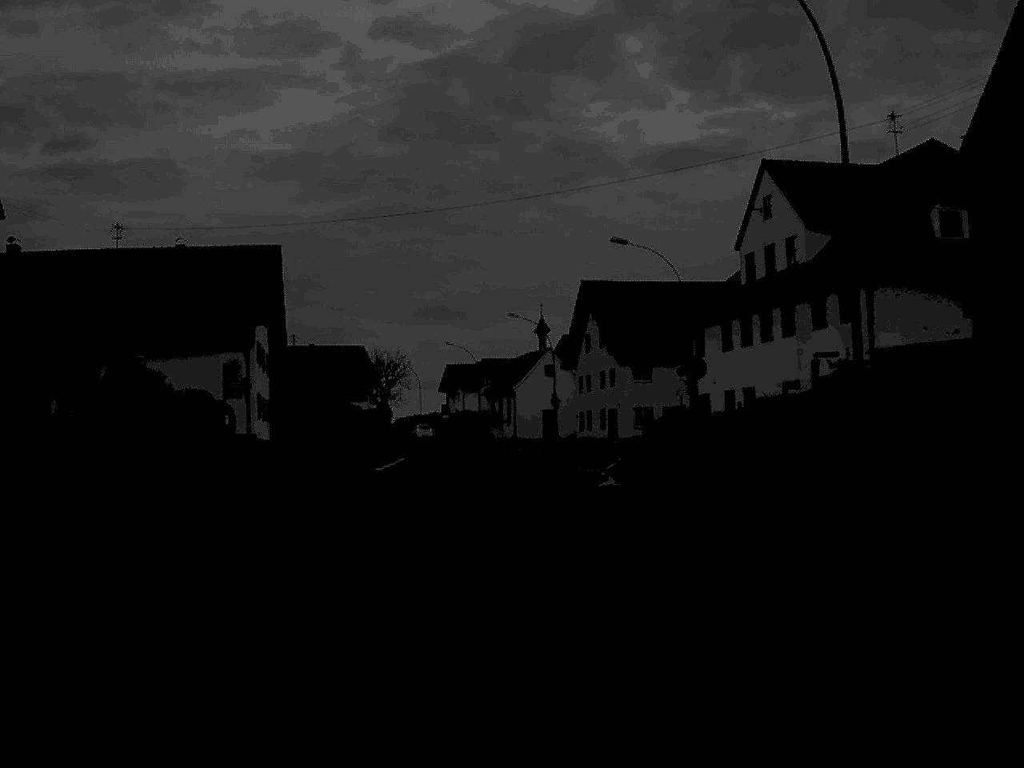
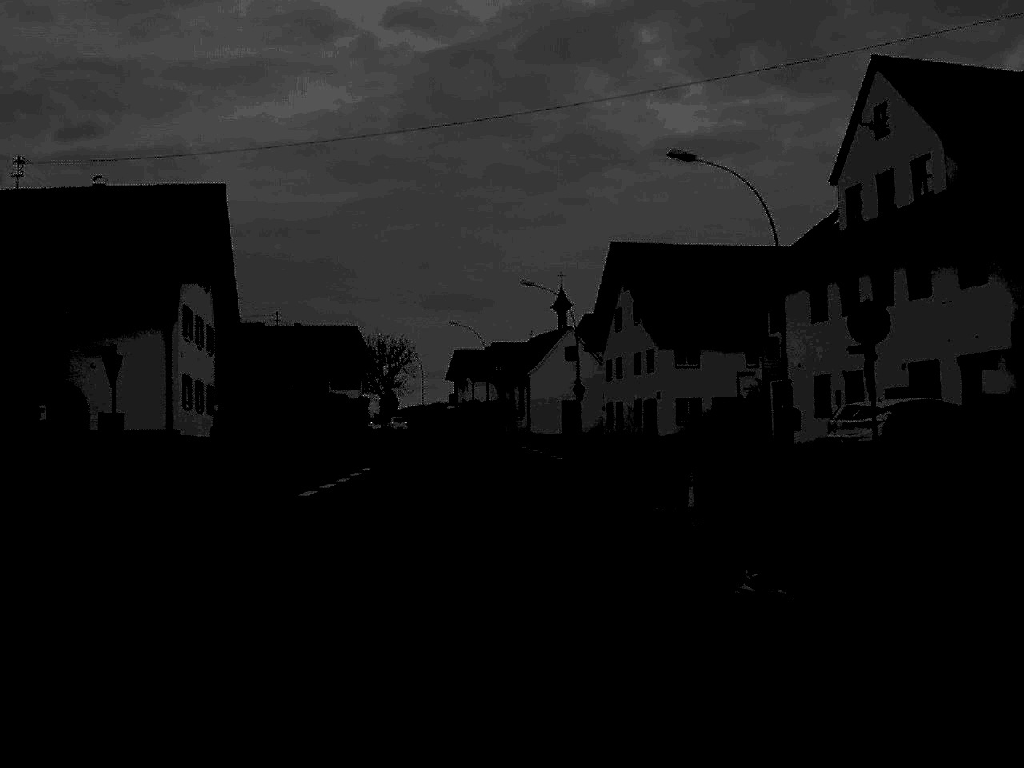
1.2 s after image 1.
(-0.1, +16.3) m; -1°
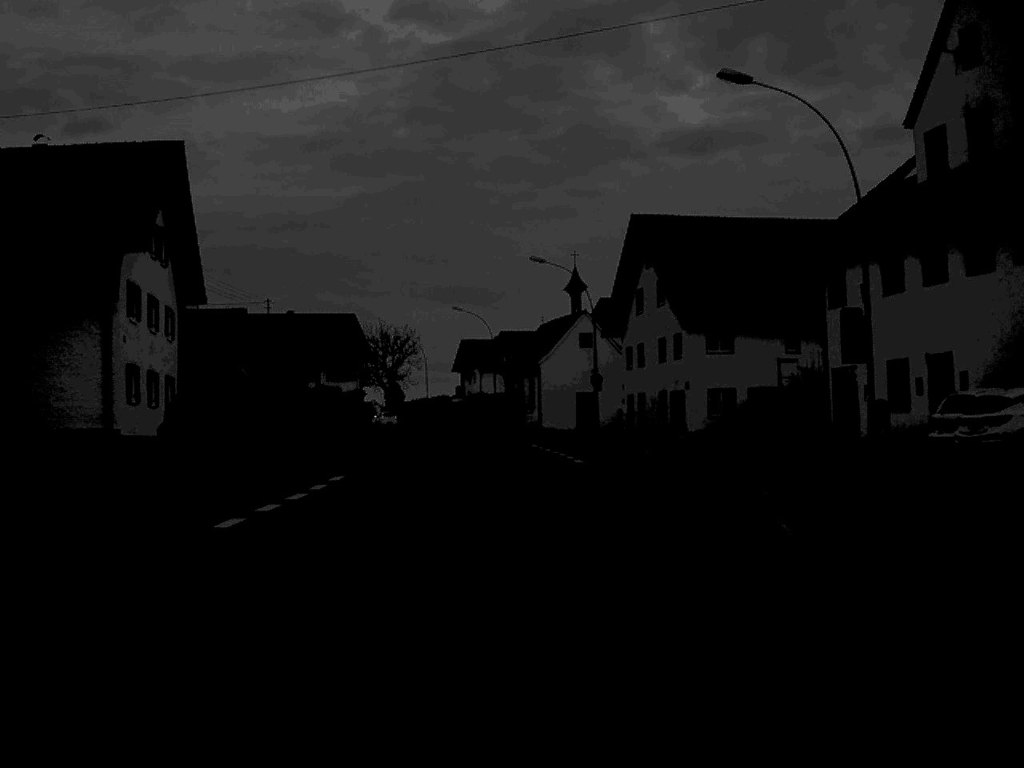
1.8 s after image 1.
(0.0, +7.9) m; 0°
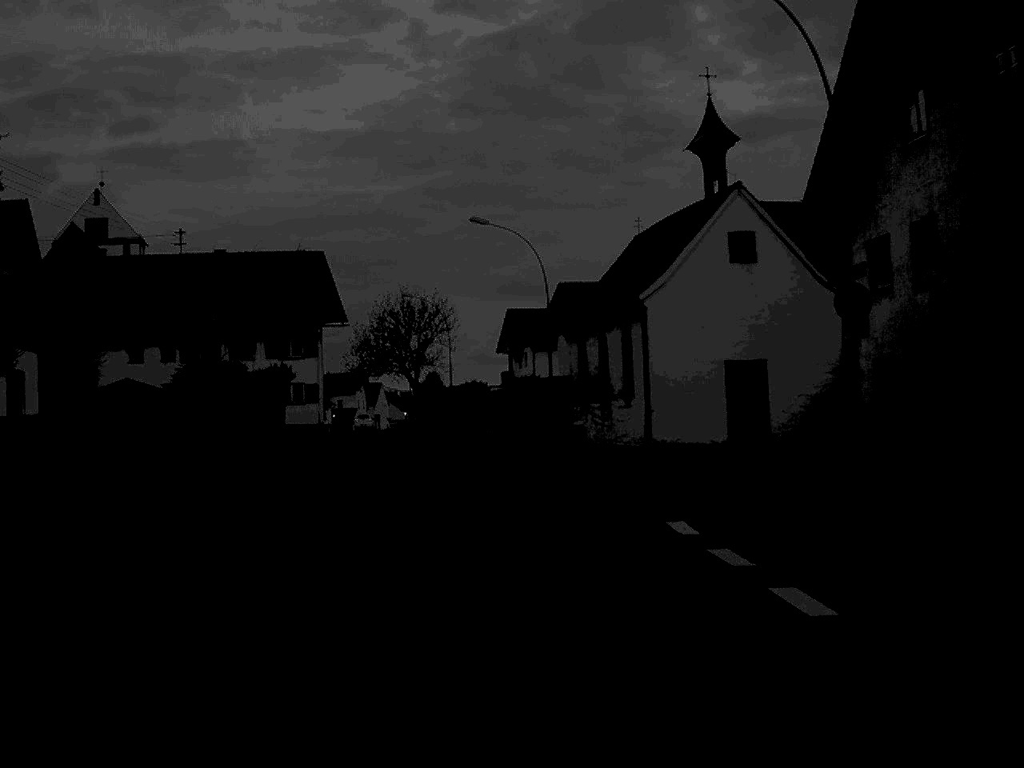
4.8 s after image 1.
(-0.7, +41.0) m; -3°
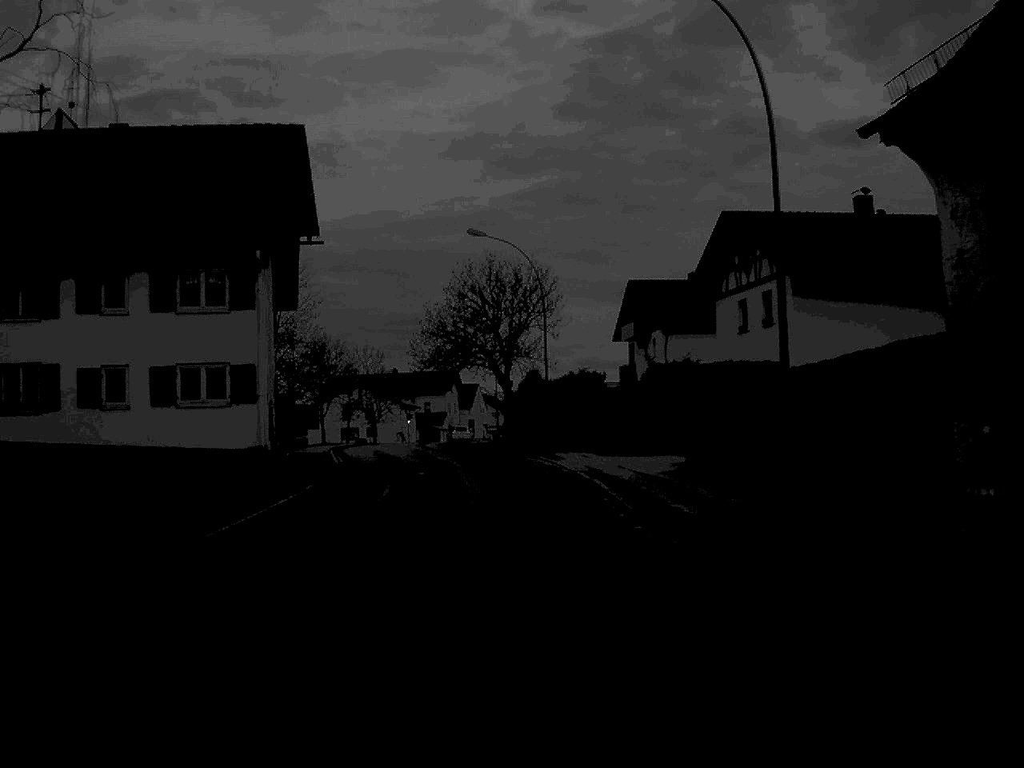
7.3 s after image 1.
(-1.1, +31.2) m; -5°
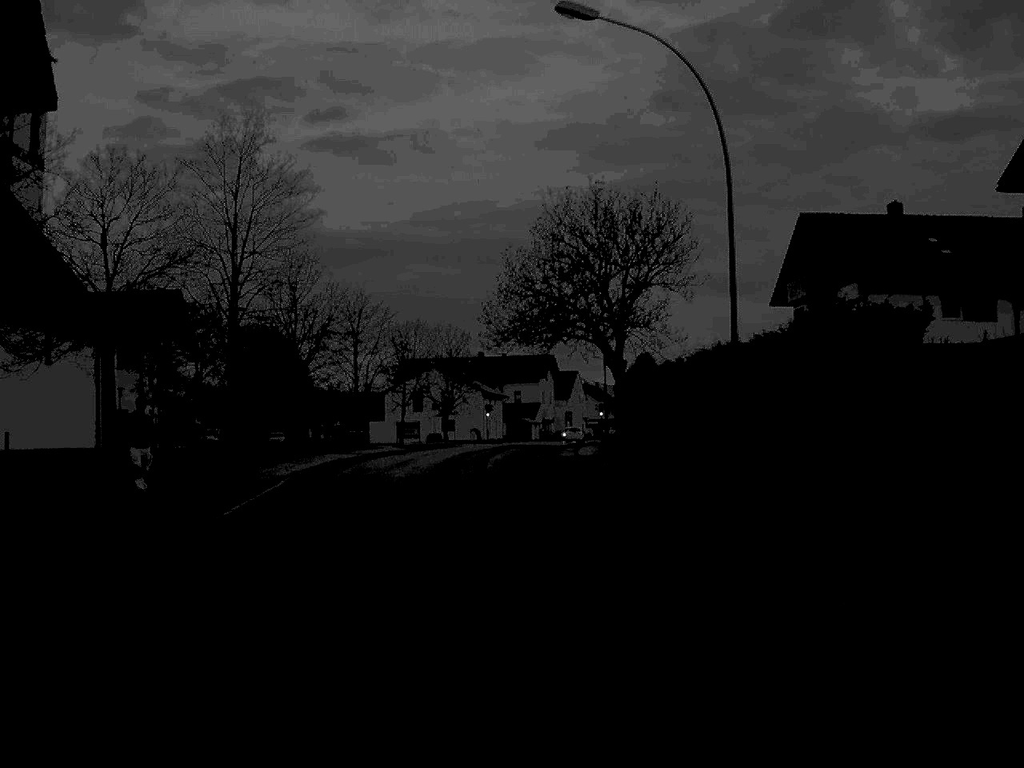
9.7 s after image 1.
(-1.0, +28.6) m; -4°
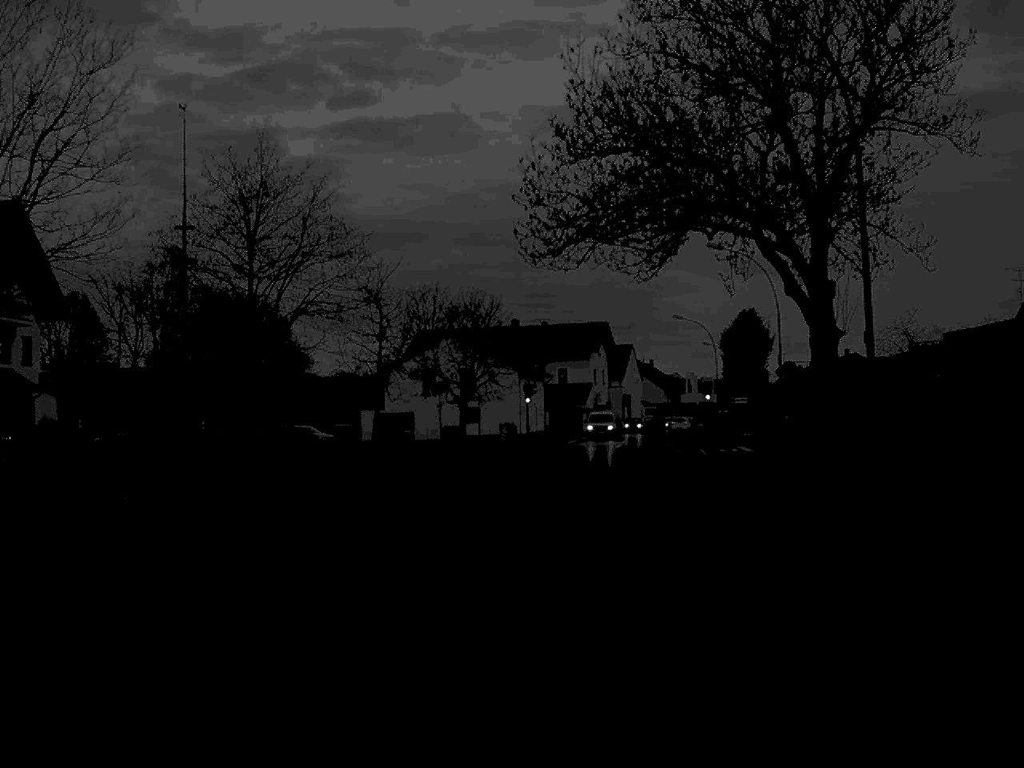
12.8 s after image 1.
(-1.3, +37.3) m; -1°
